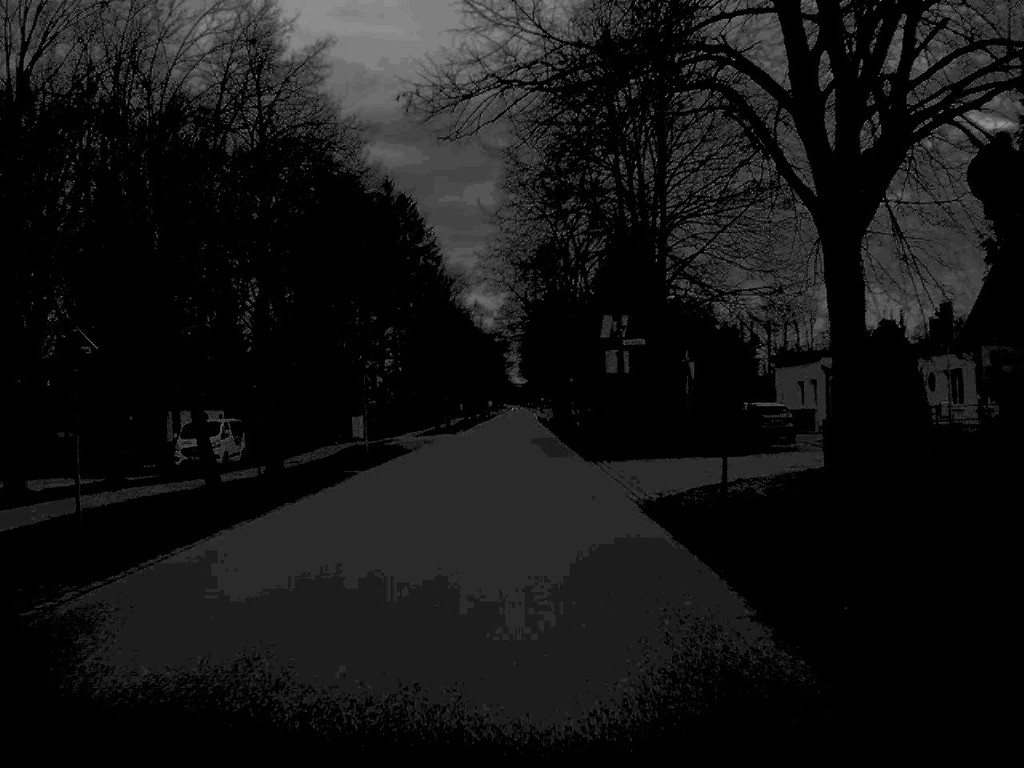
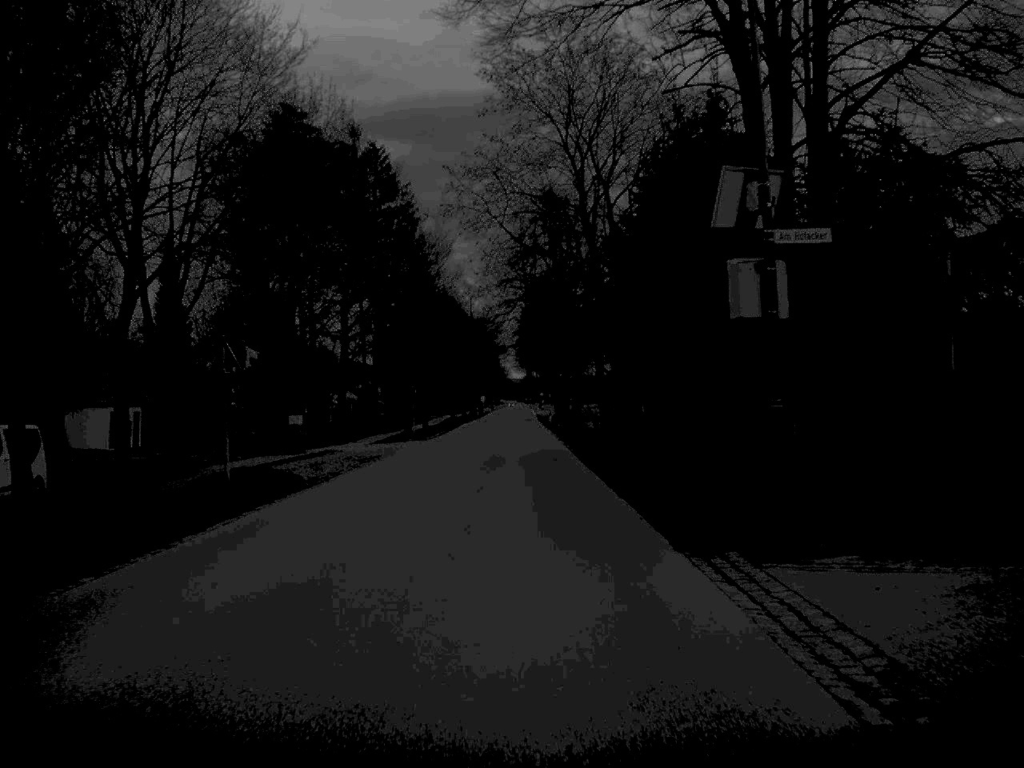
(+0.1, +22.0) m; 0°
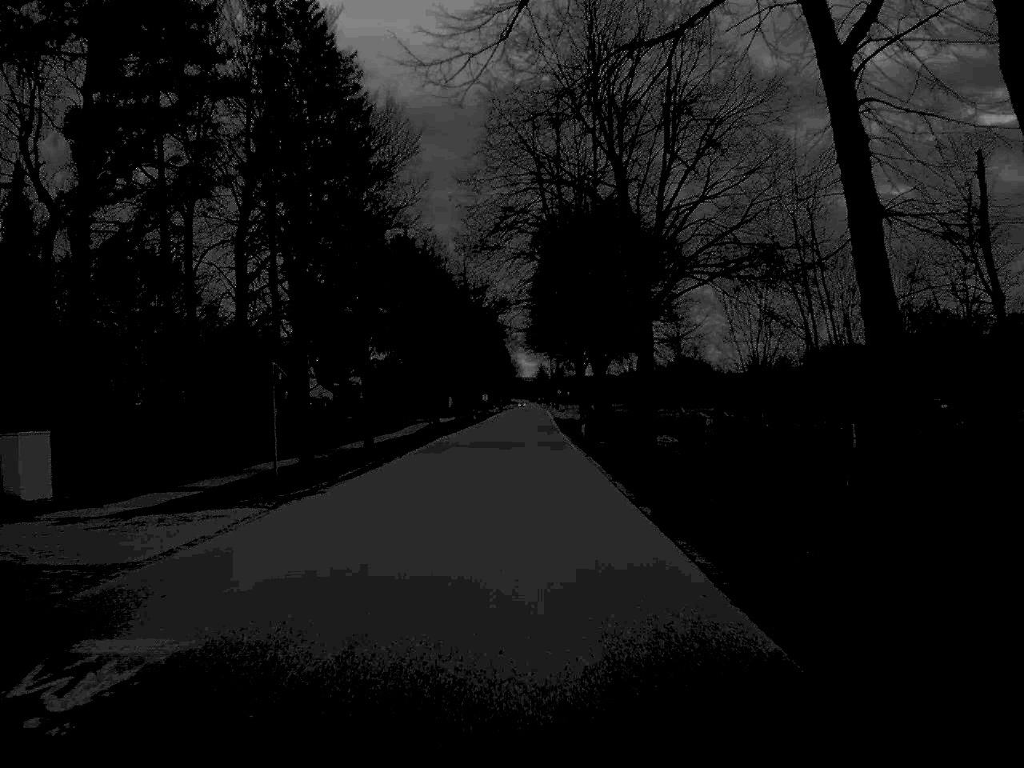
(-0.1, +37.2) m; 0°
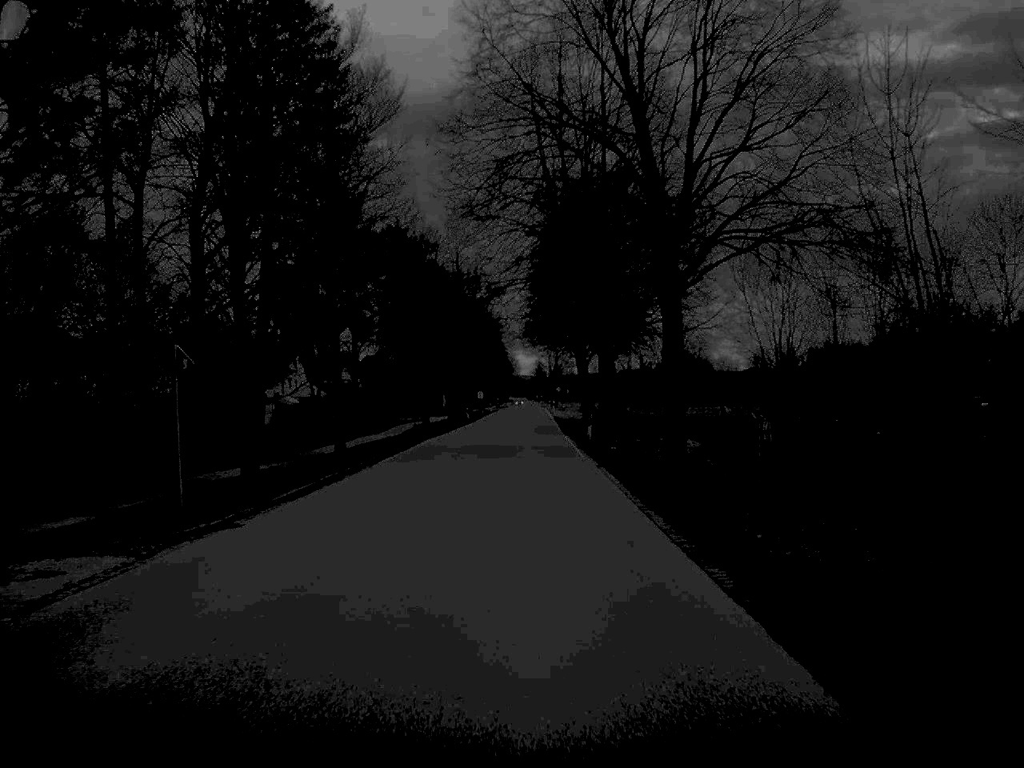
(0.0, +7.3) m; 0°
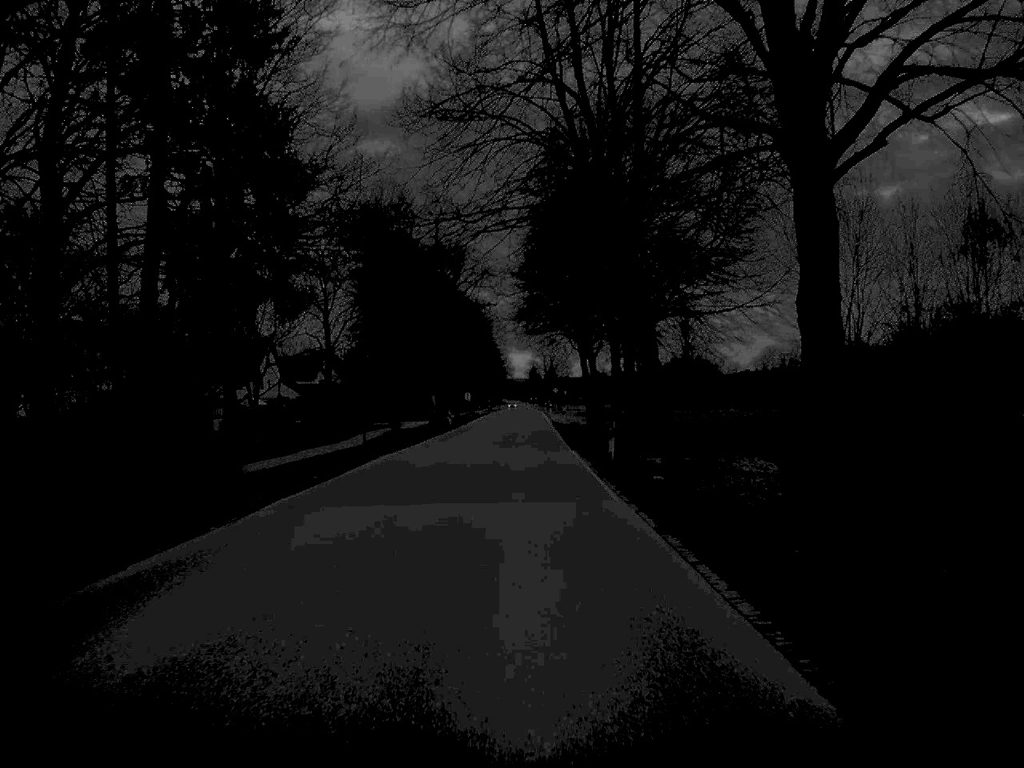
(0.0, +15.1) m; 0°
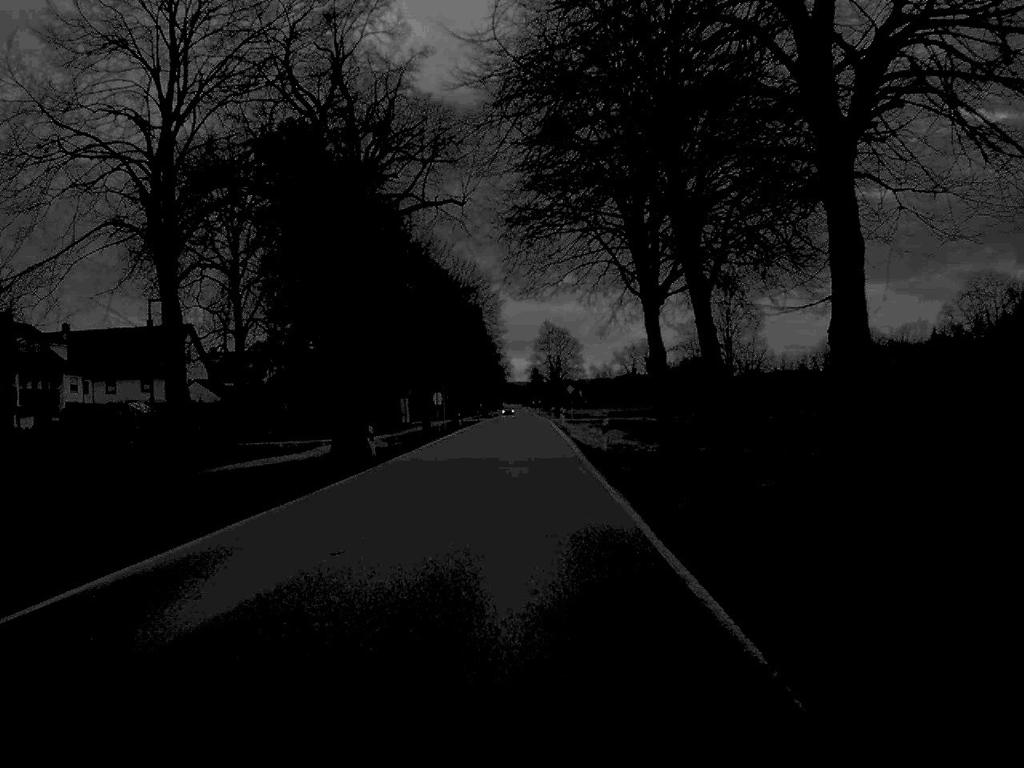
(0.0, +40.6) m; 0°
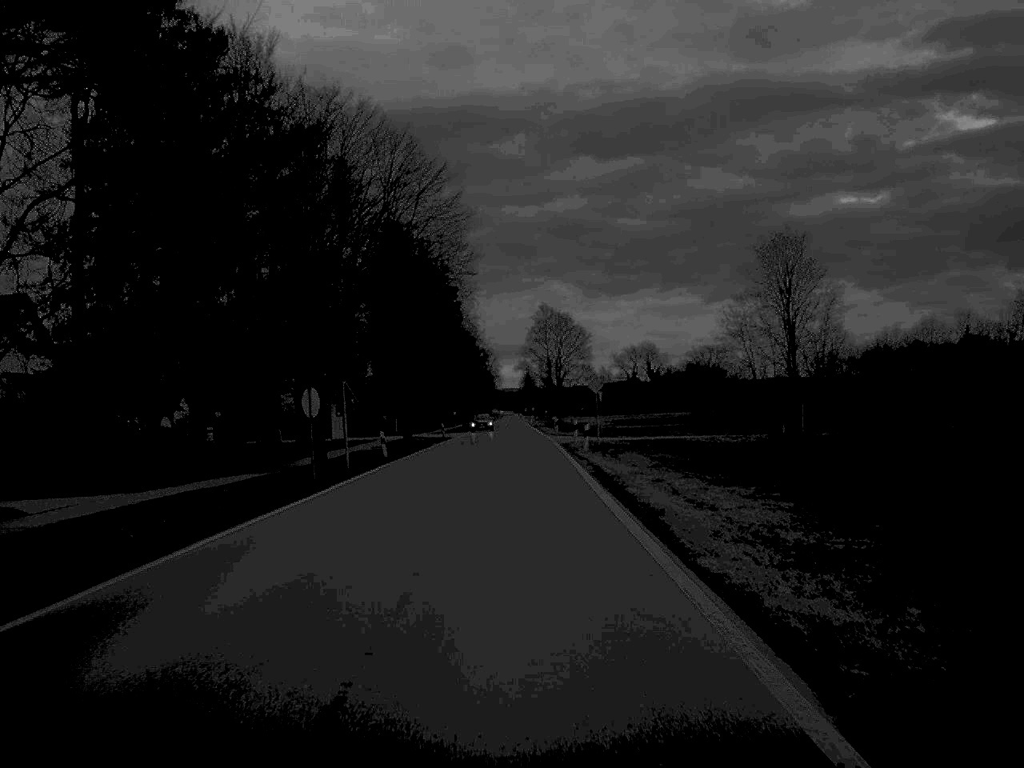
(+0.2, +42.0) m; +1°
